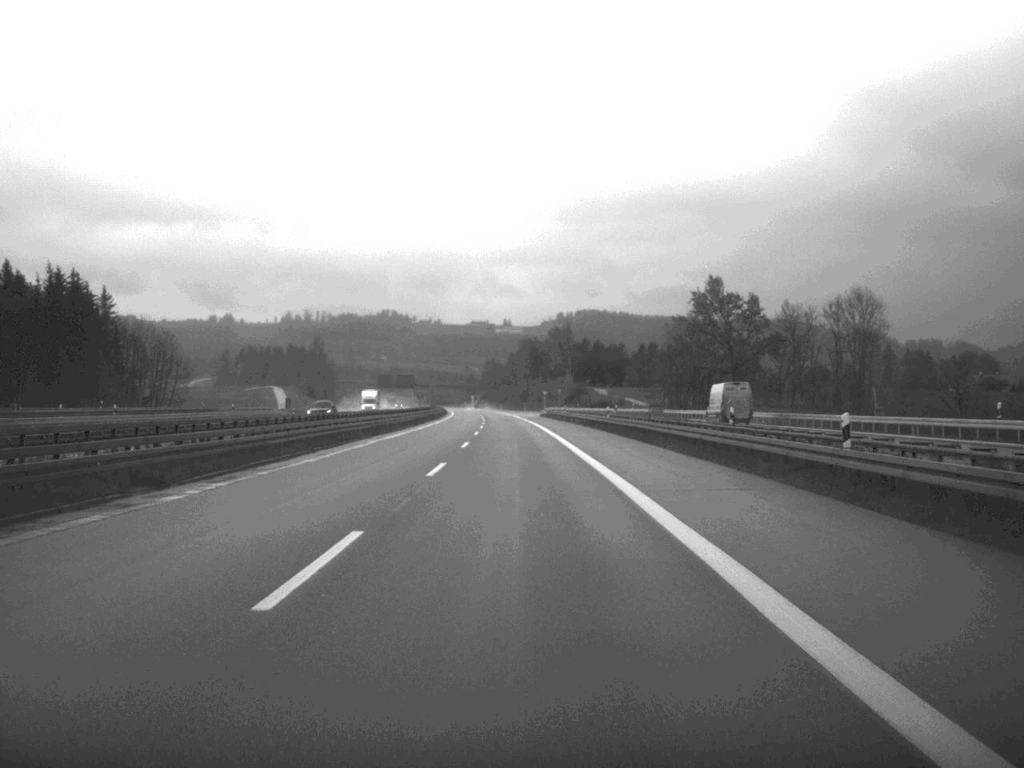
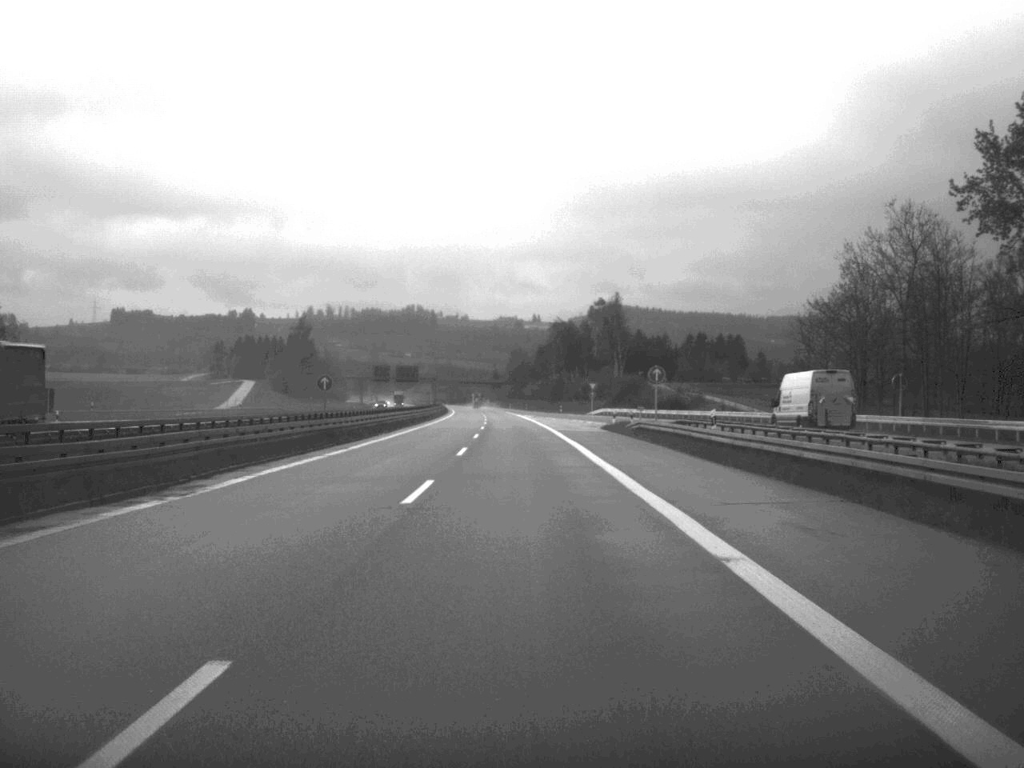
(-1.0, +79.2) m; -1°
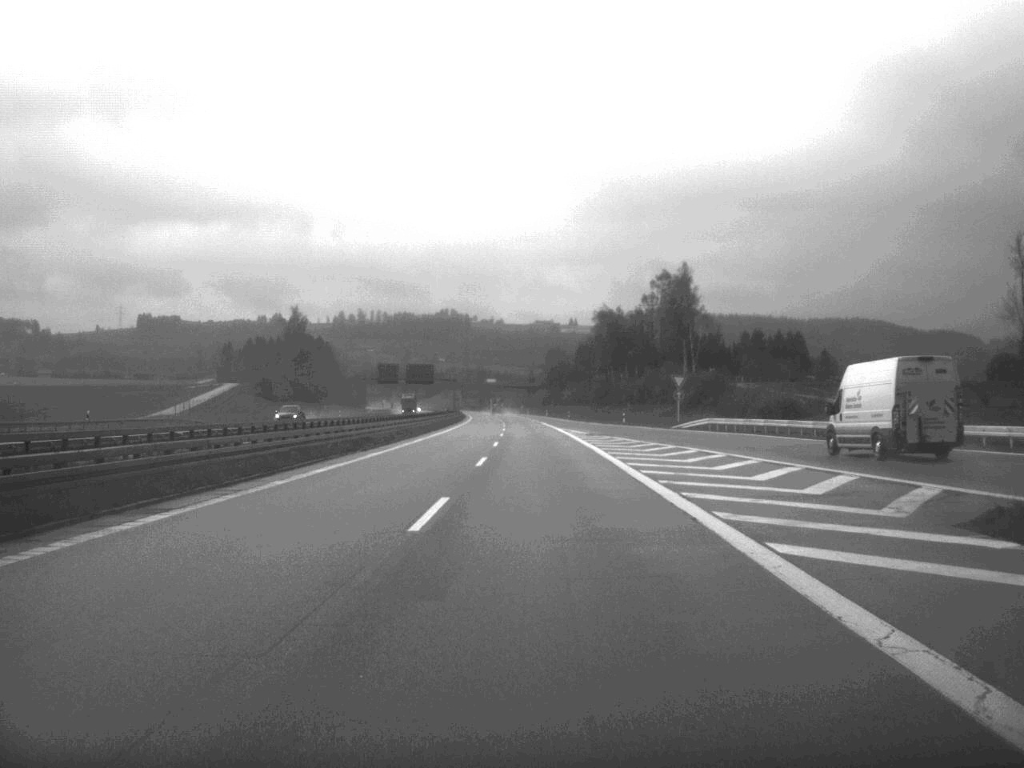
(-0.7, +57.0) m; -2°
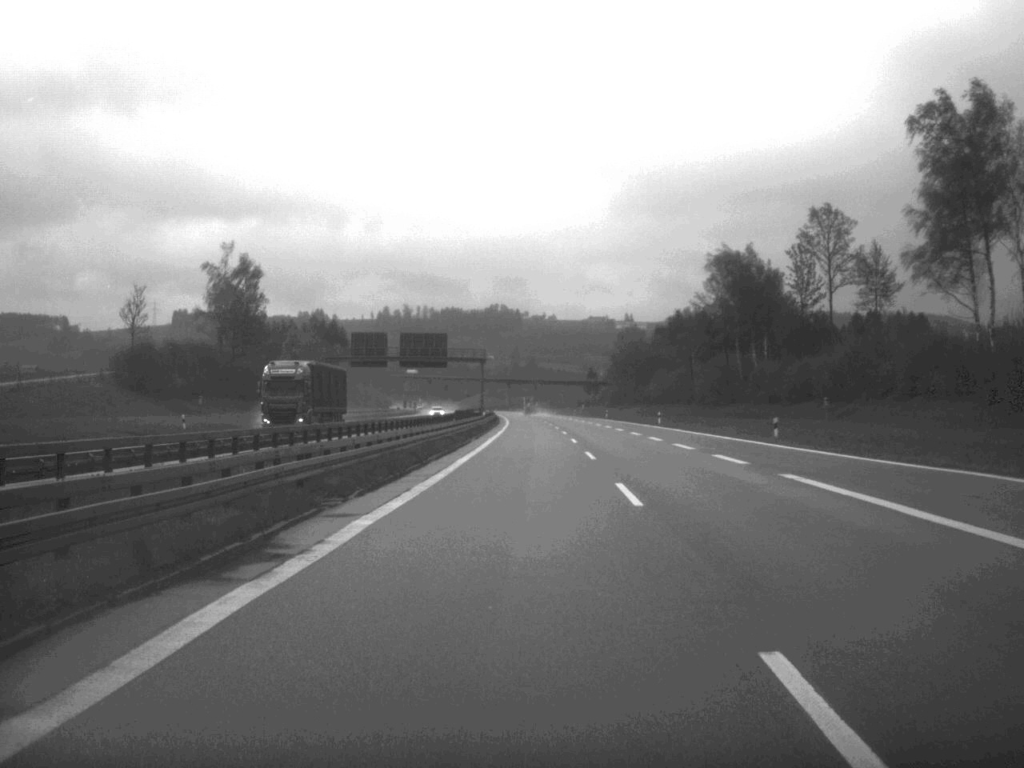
(-3.1, +103.2) m; -2°
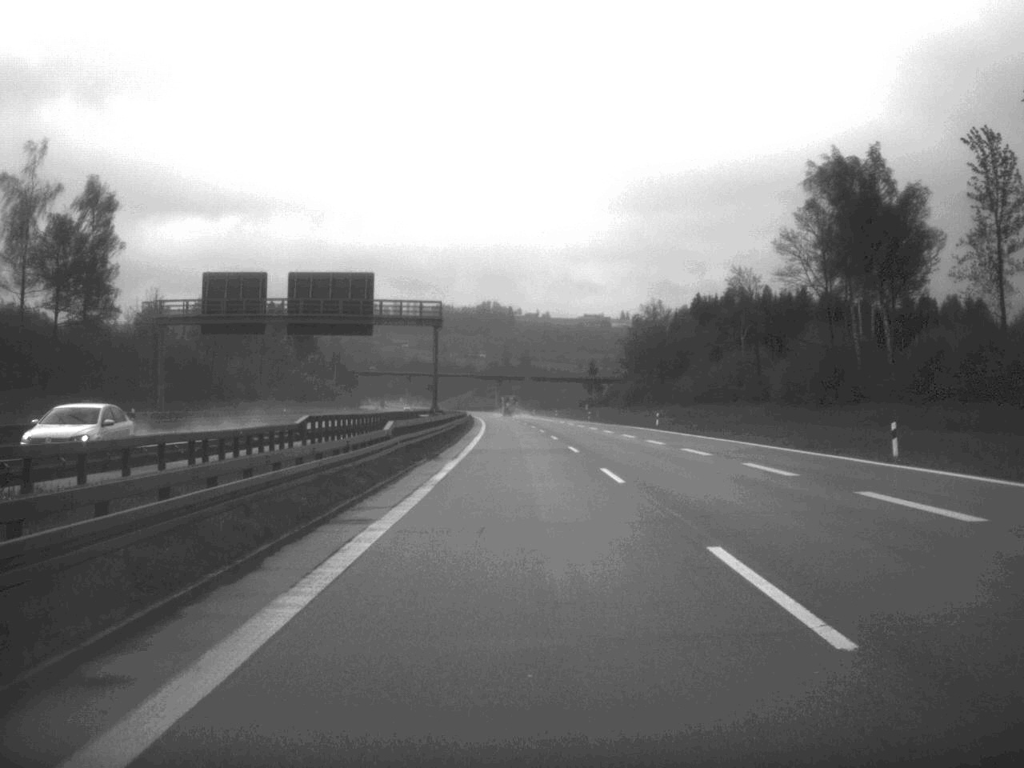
(+0.2, +65.4) m; 0°
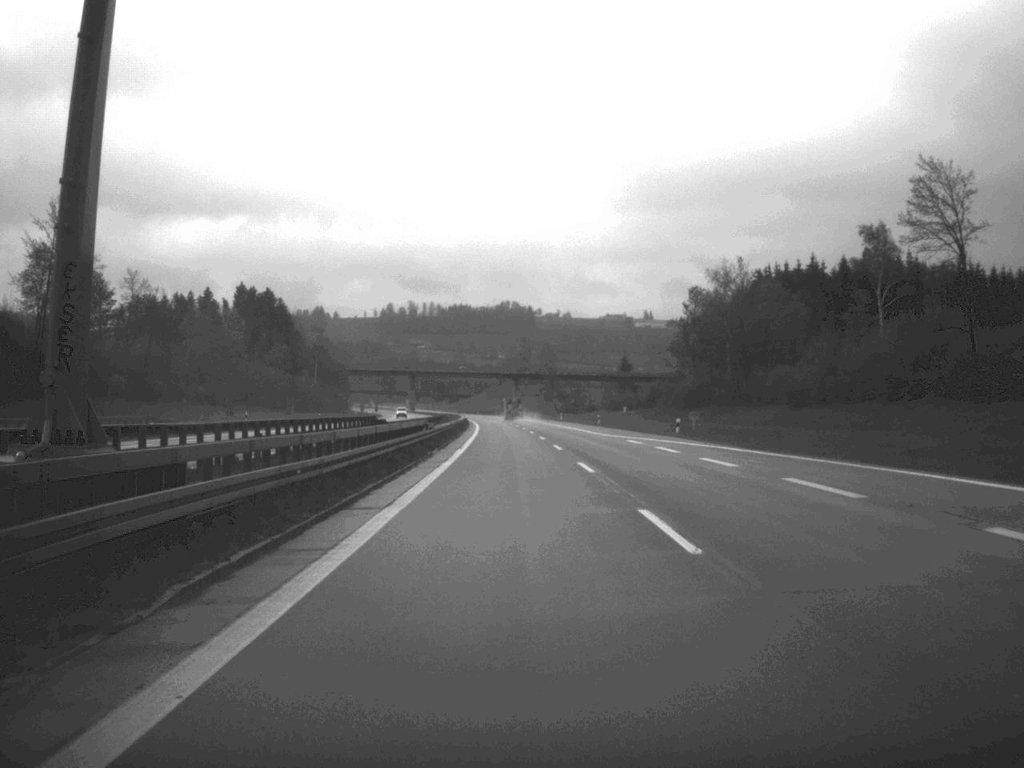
(-0.6, +65.7) m; -1°
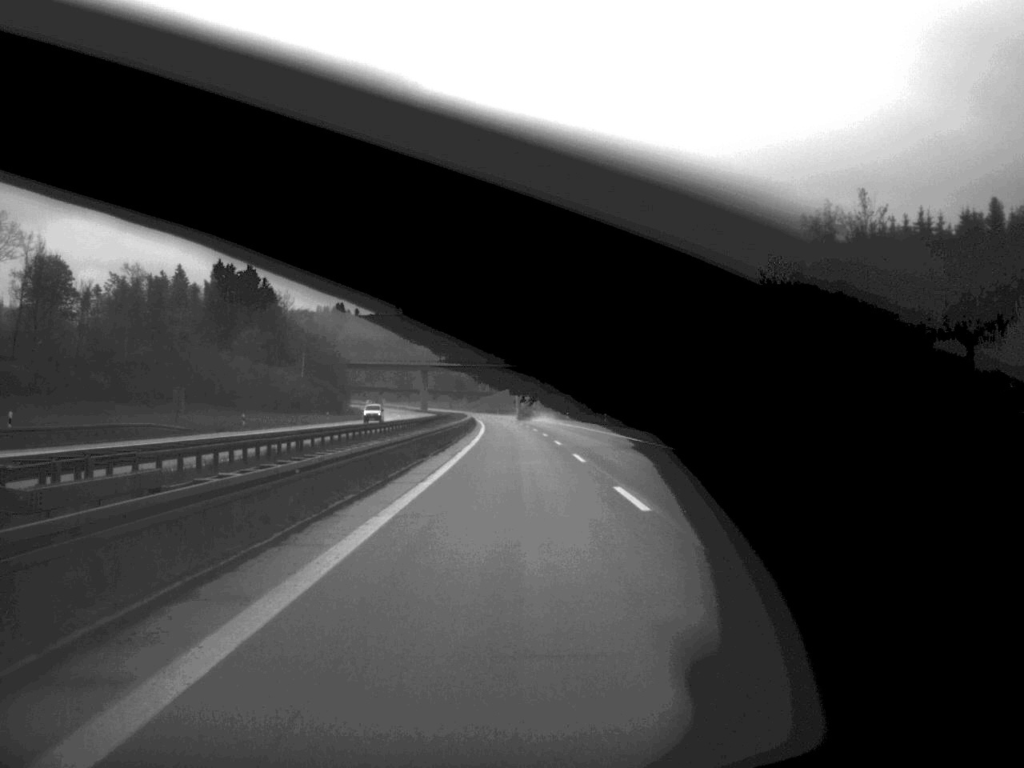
(-0.5, +48.0) m; -1°
